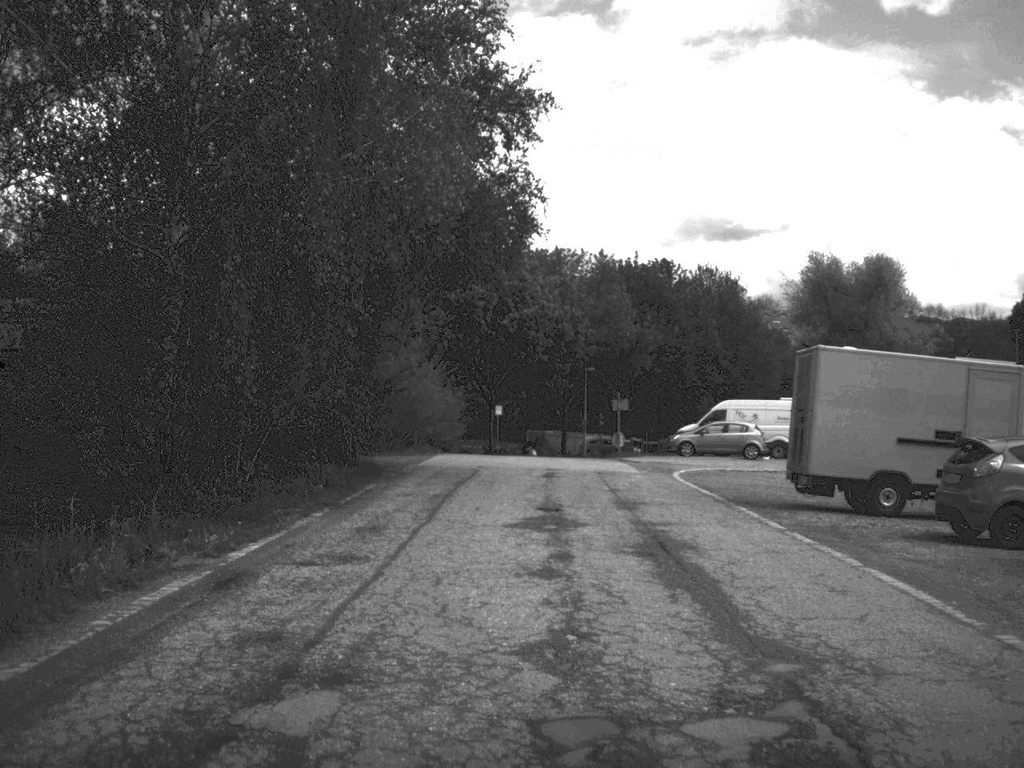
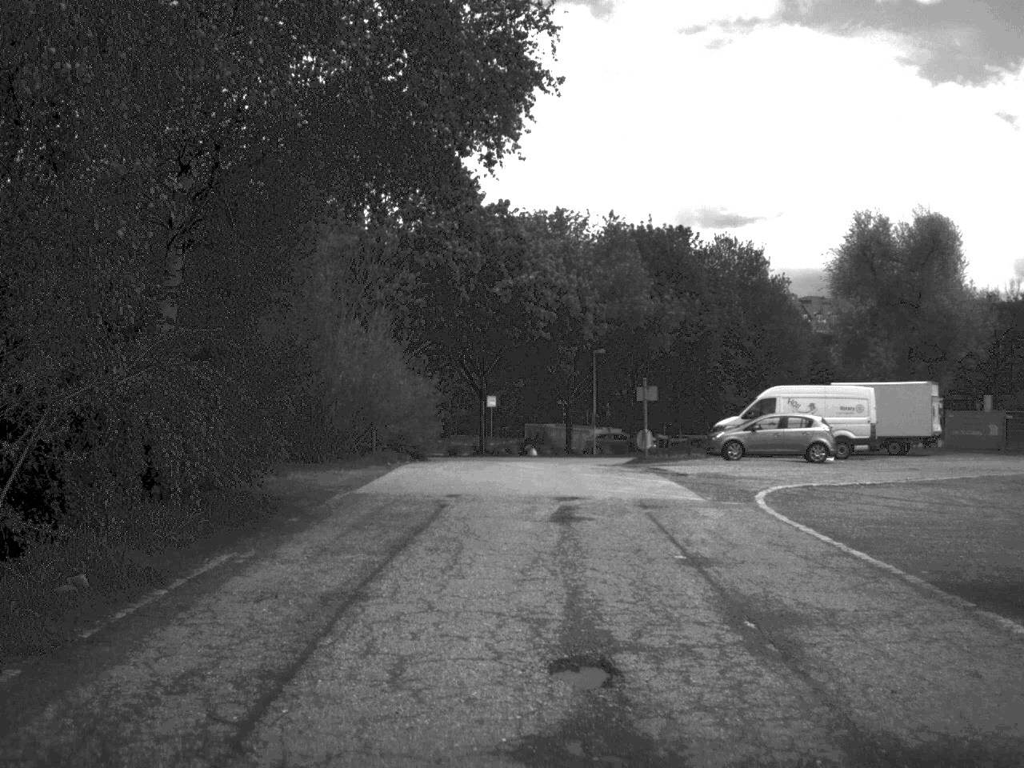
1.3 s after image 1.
(0.0, +11.4) m; 0°
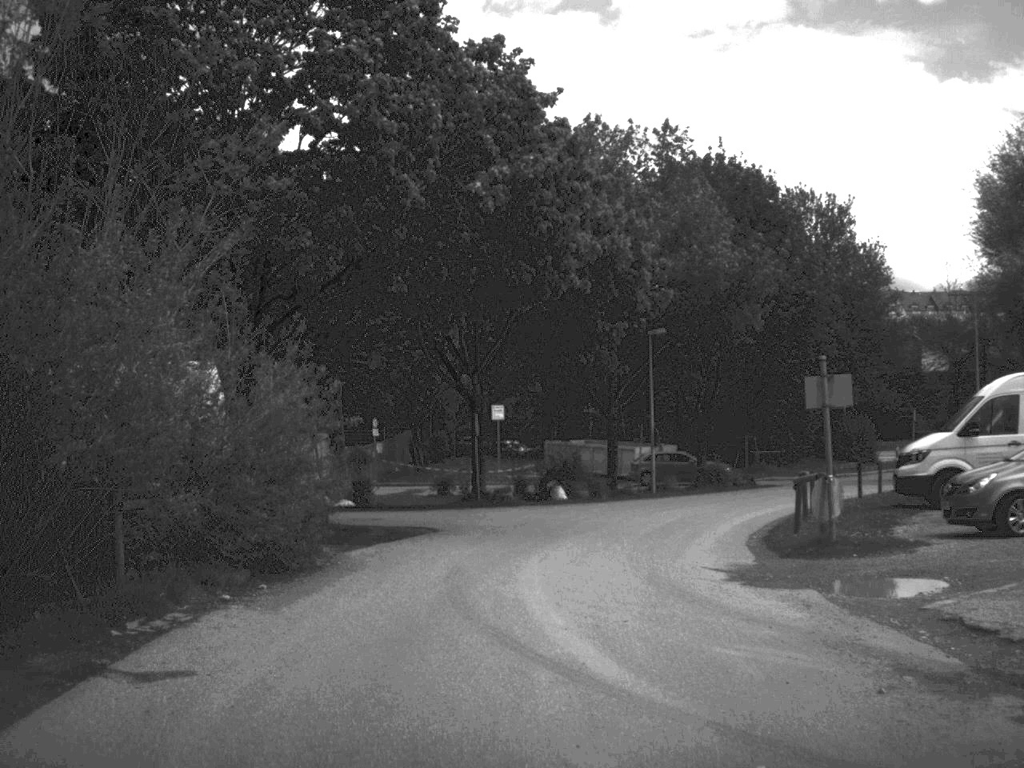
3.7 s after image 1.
(-0.1, +21.2) m; -1°
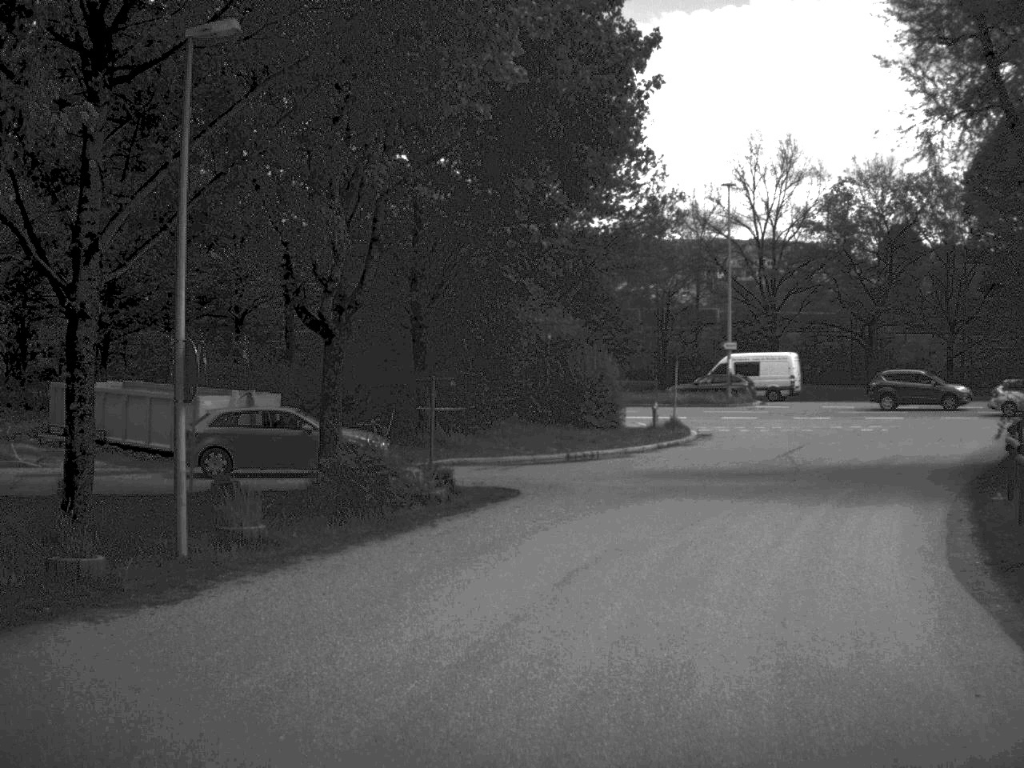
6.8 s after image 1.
(+3.0, +26.6) m; +17°
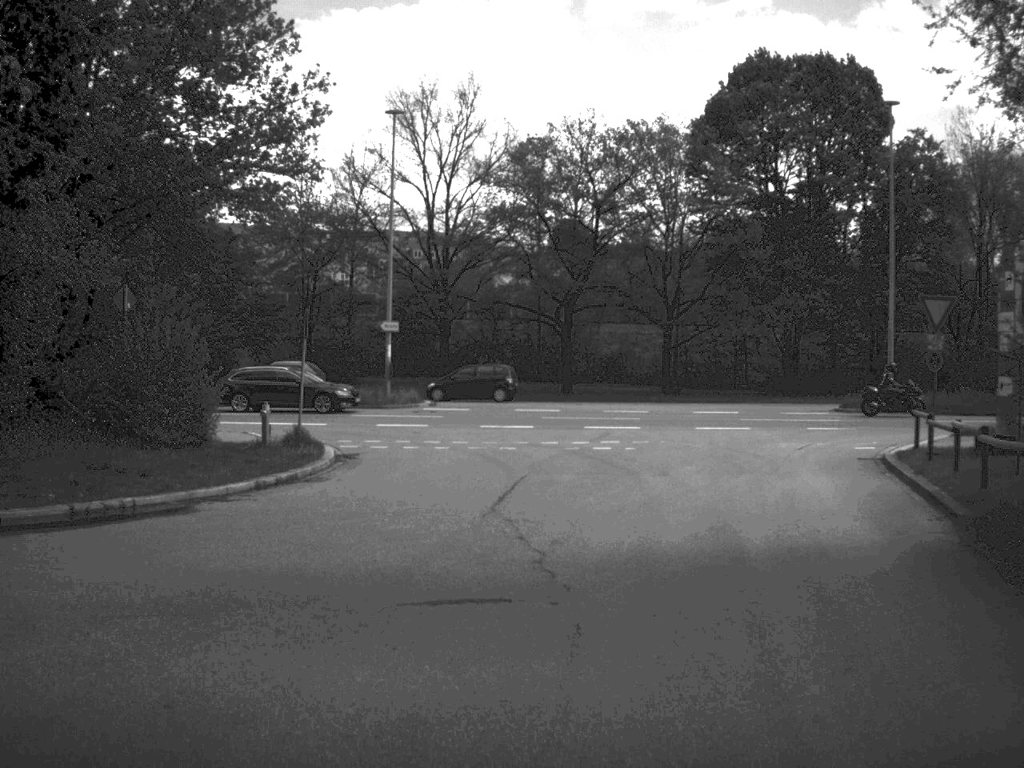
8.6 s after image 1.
(+2.0, +15.1) m; +15°
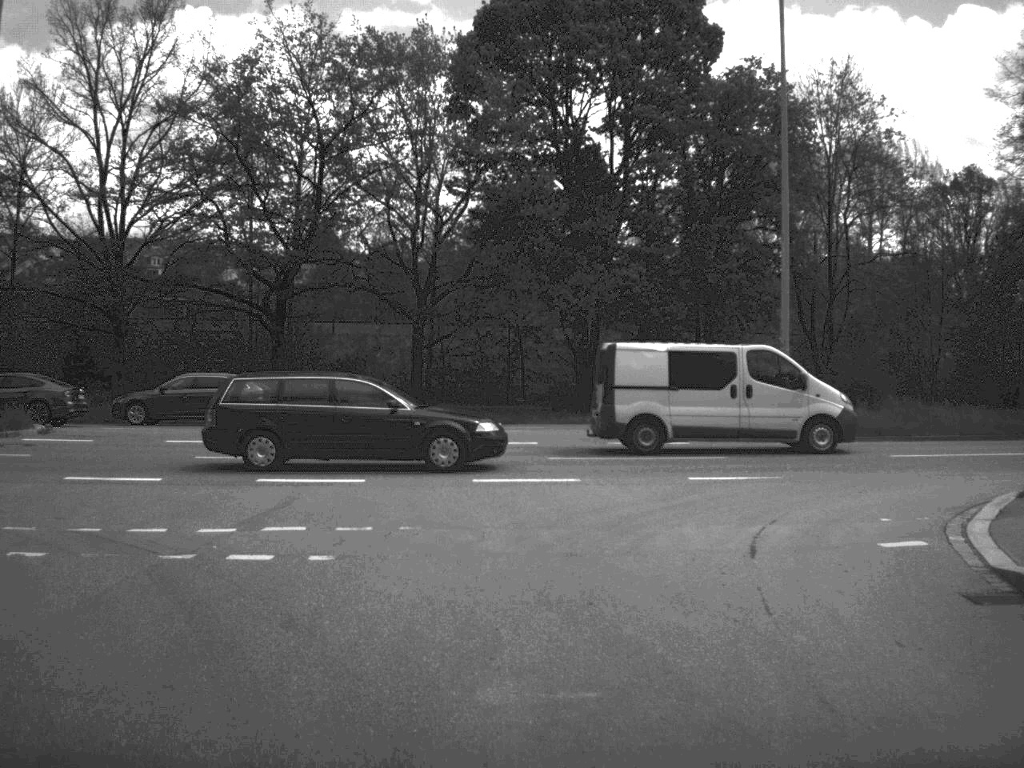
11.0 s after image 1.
(+1.6, +16.6) m; +11°
